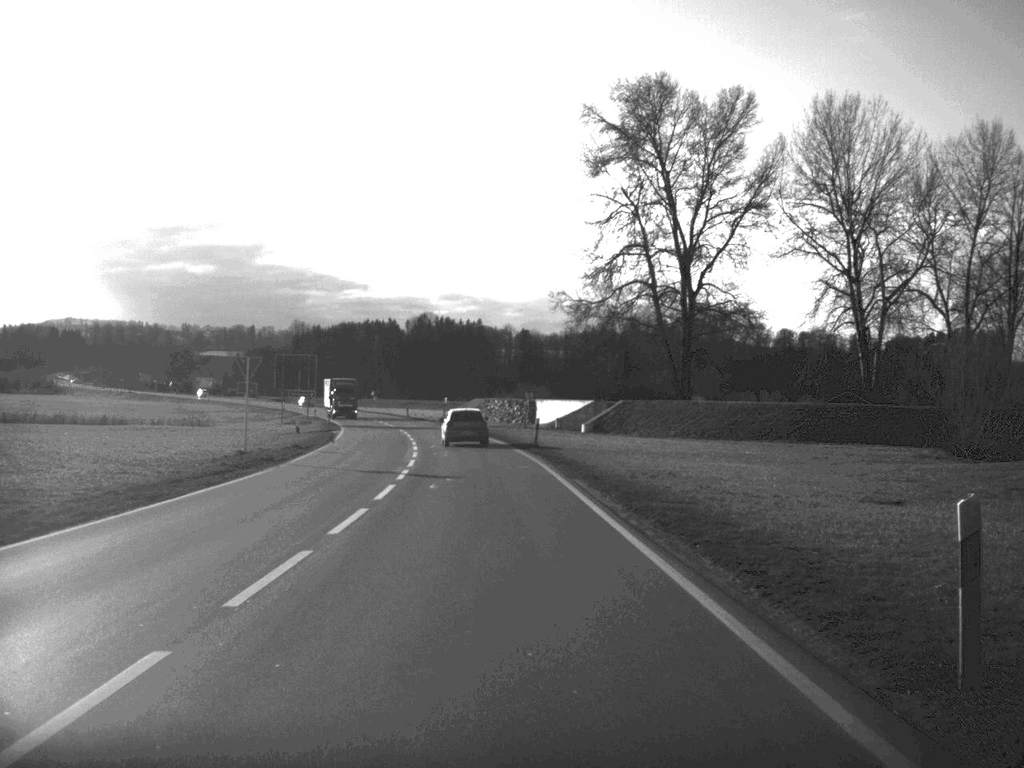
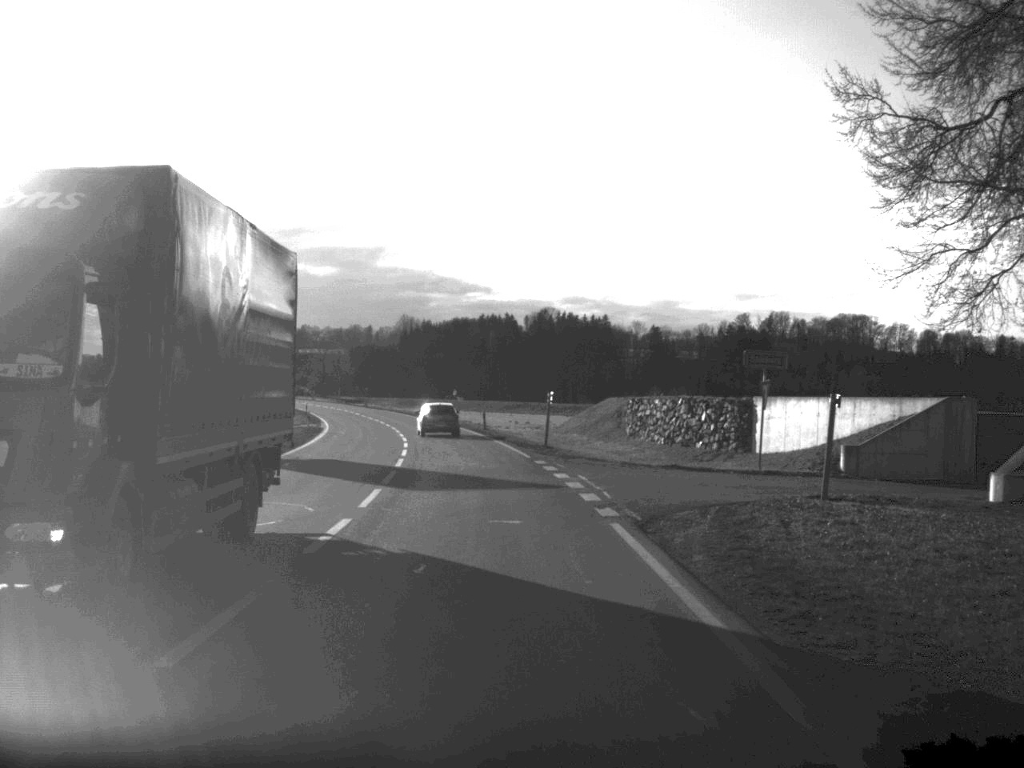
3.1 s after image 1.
(-2.8, +56.6) m; -6°
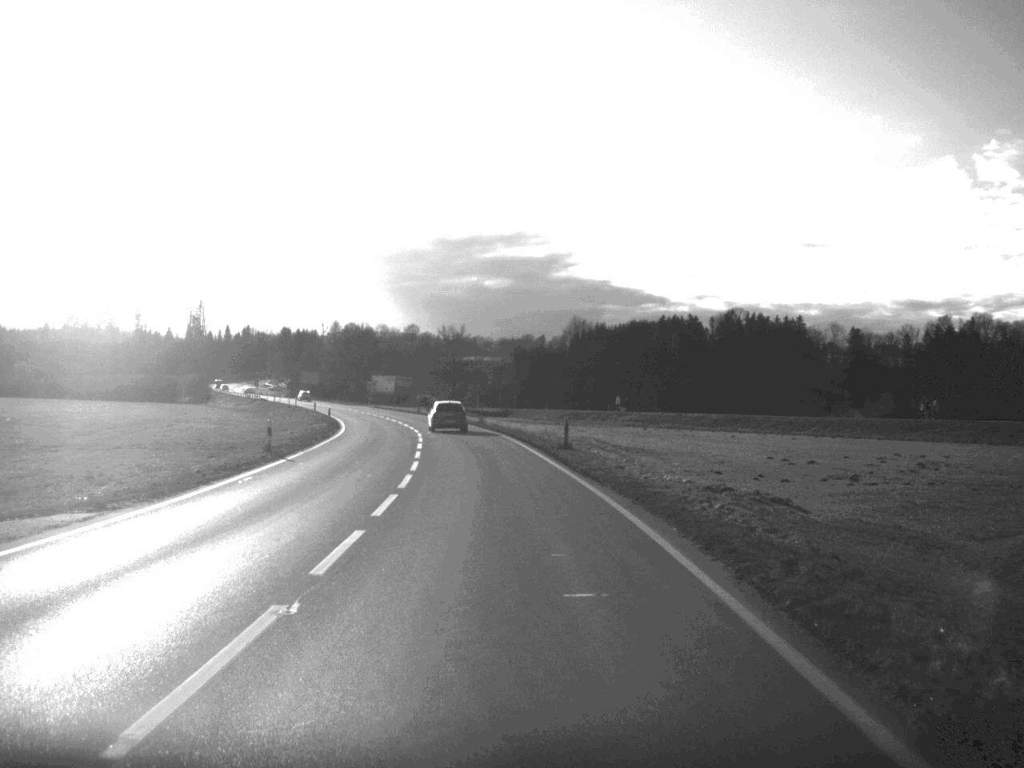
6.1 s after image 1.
(-4.1, +61.5) m; -8°
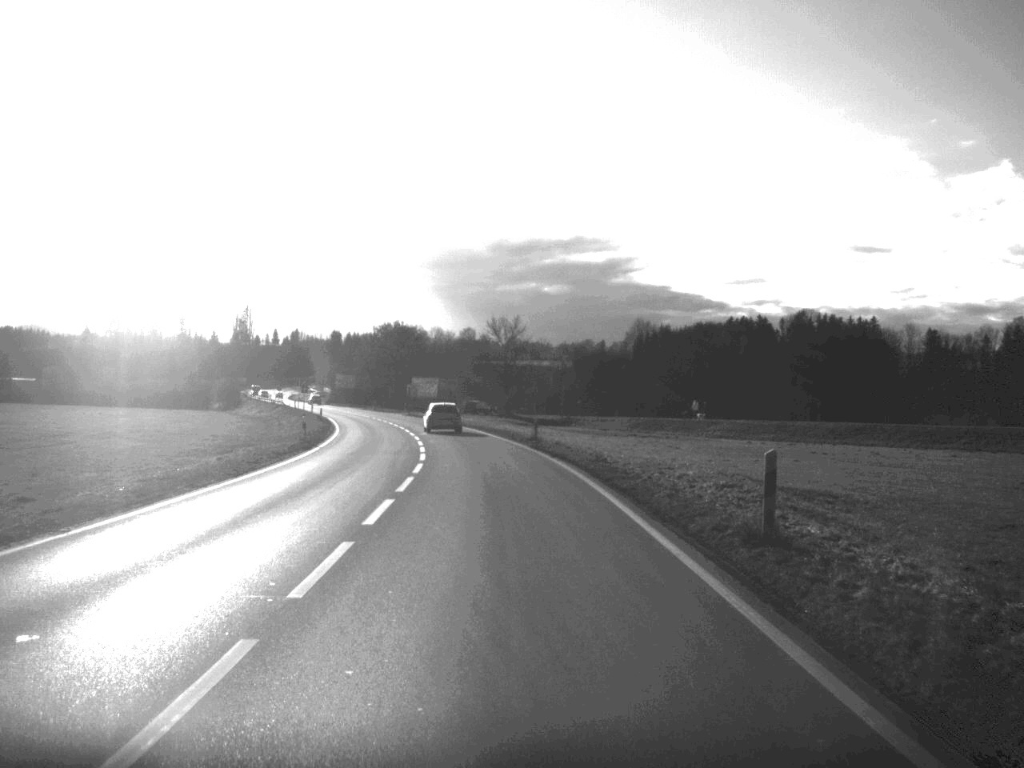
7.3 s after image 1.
(-0.6, +25.3) m; -3°
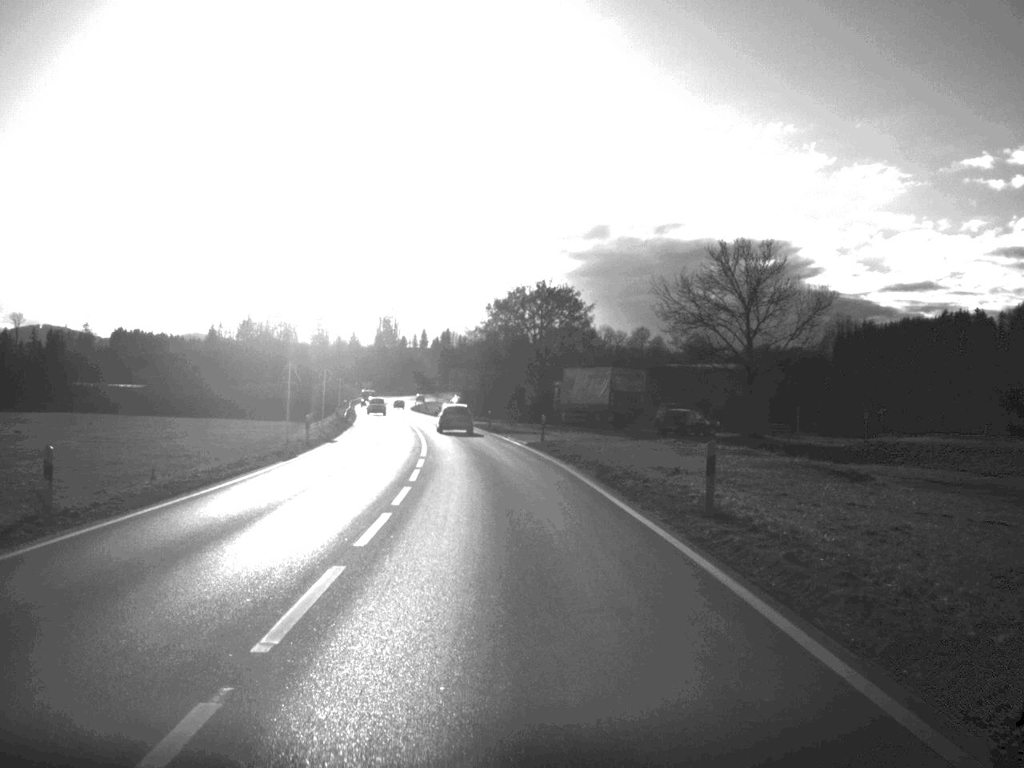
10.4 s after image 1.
(-4.7, +67.4) m; -8°
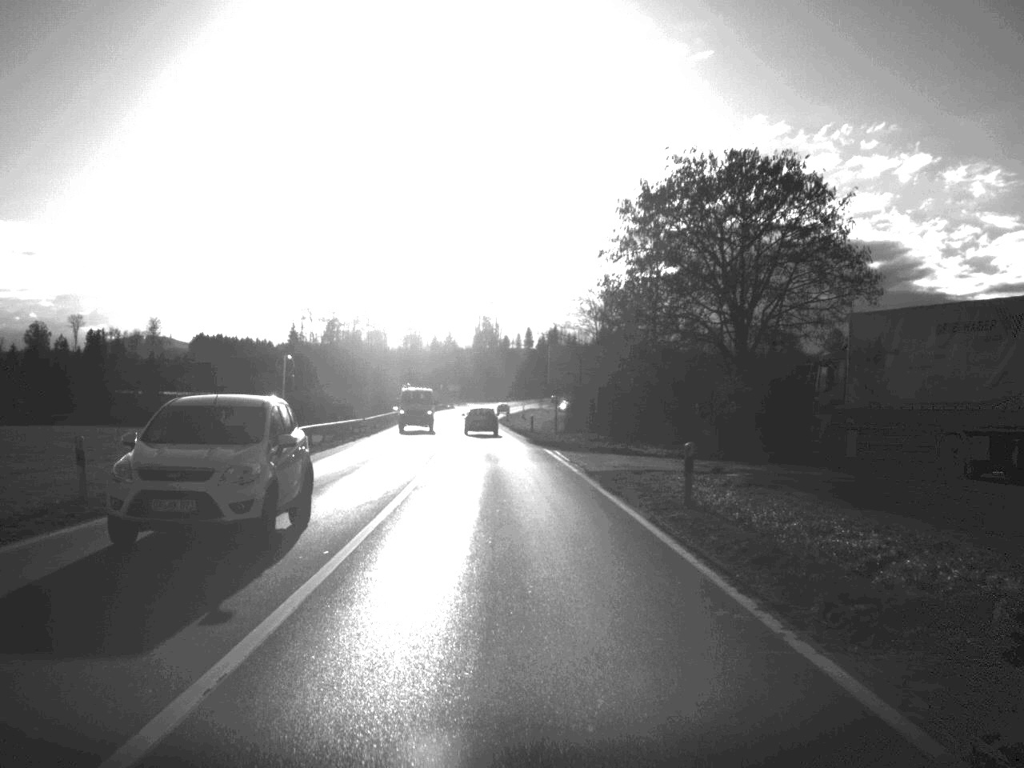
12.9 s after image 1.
(-2.8, +56.1) m; -5°
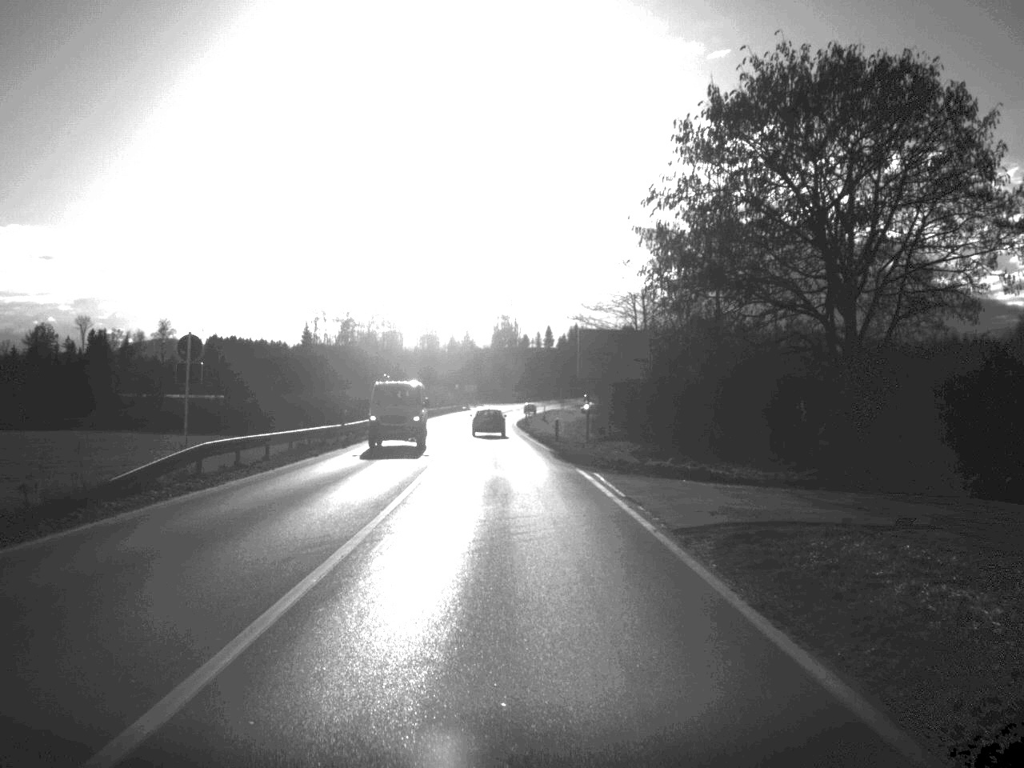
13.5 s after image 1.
(-0.1, +14.0) m; -1°
